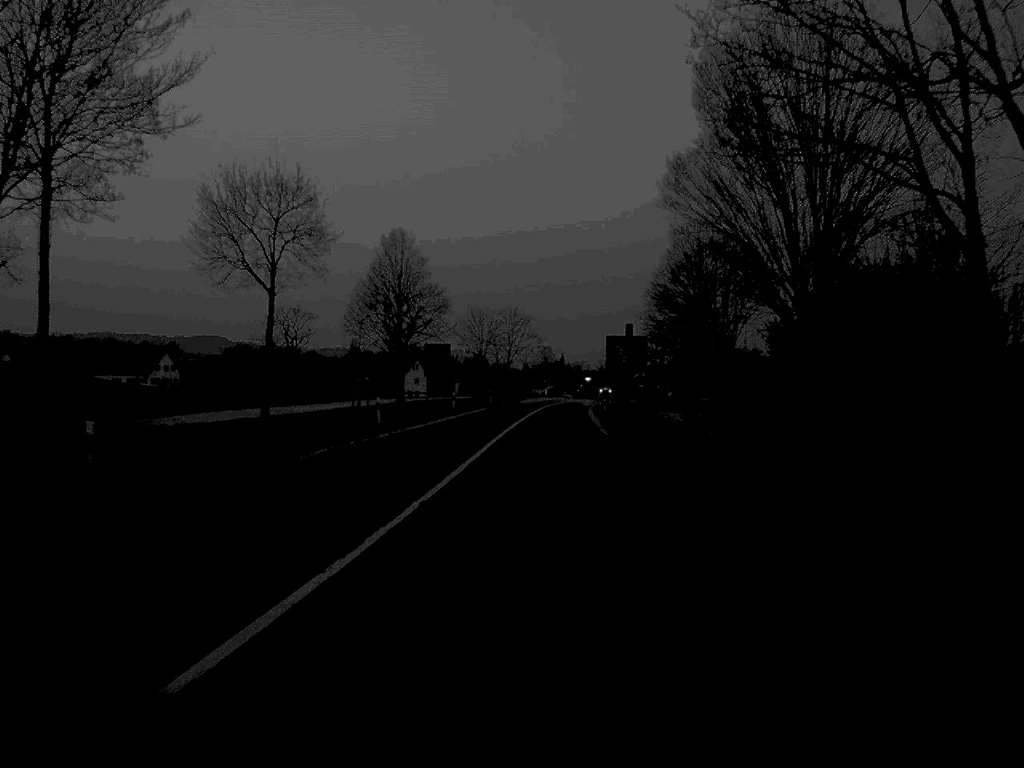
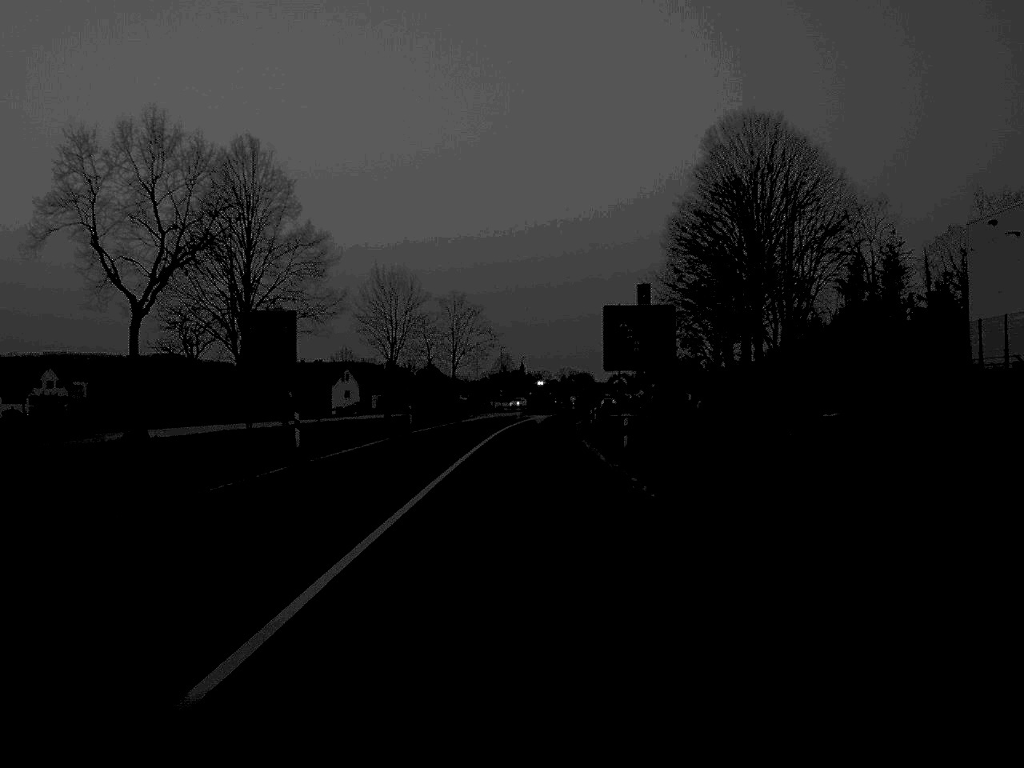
(+0.9, +42.2) m; +2°
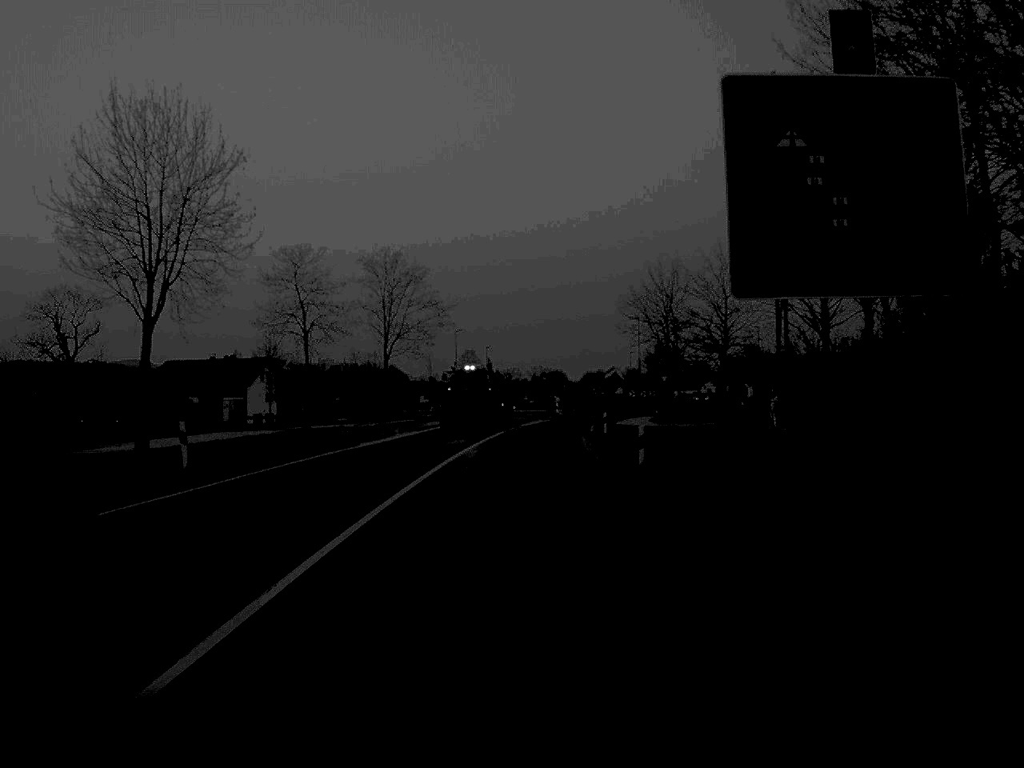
(+0.4, +40.1) m; +1°
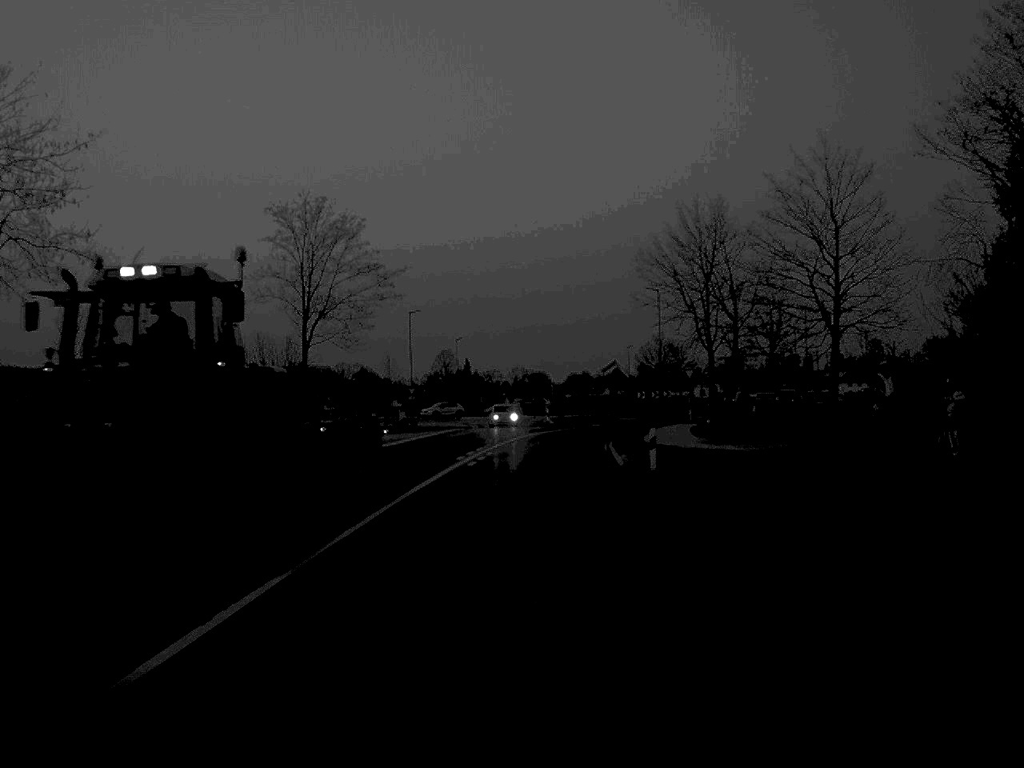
(+0.2, +27.5) m; +1°
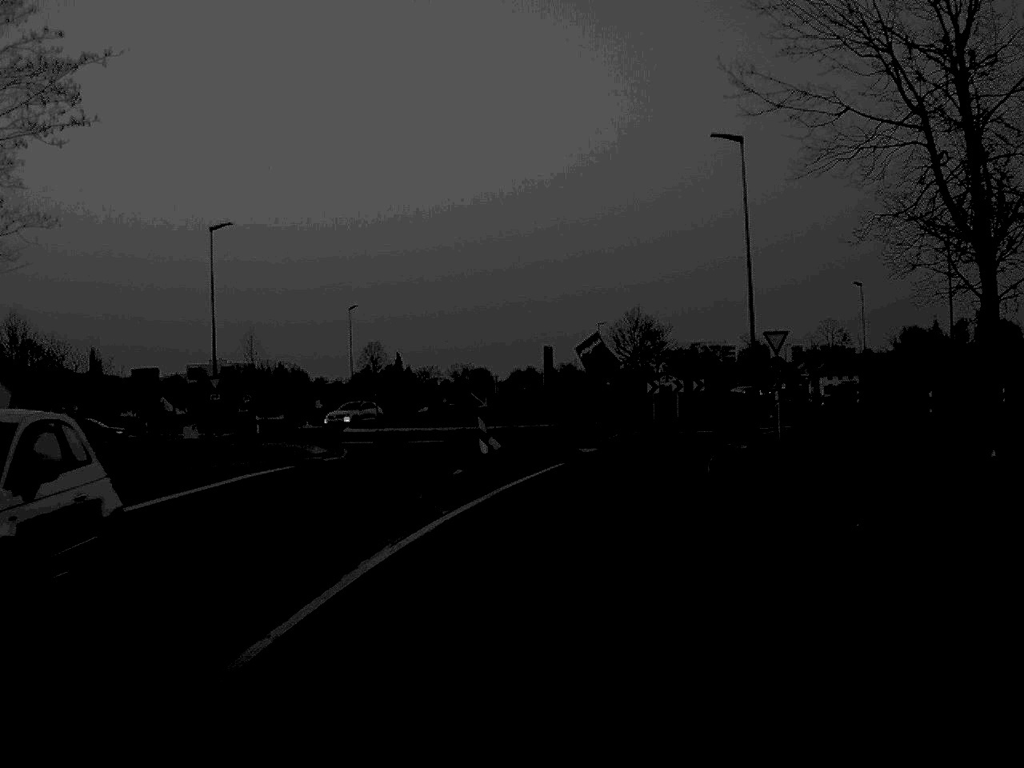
(+0.8, +41.4) m; +3°
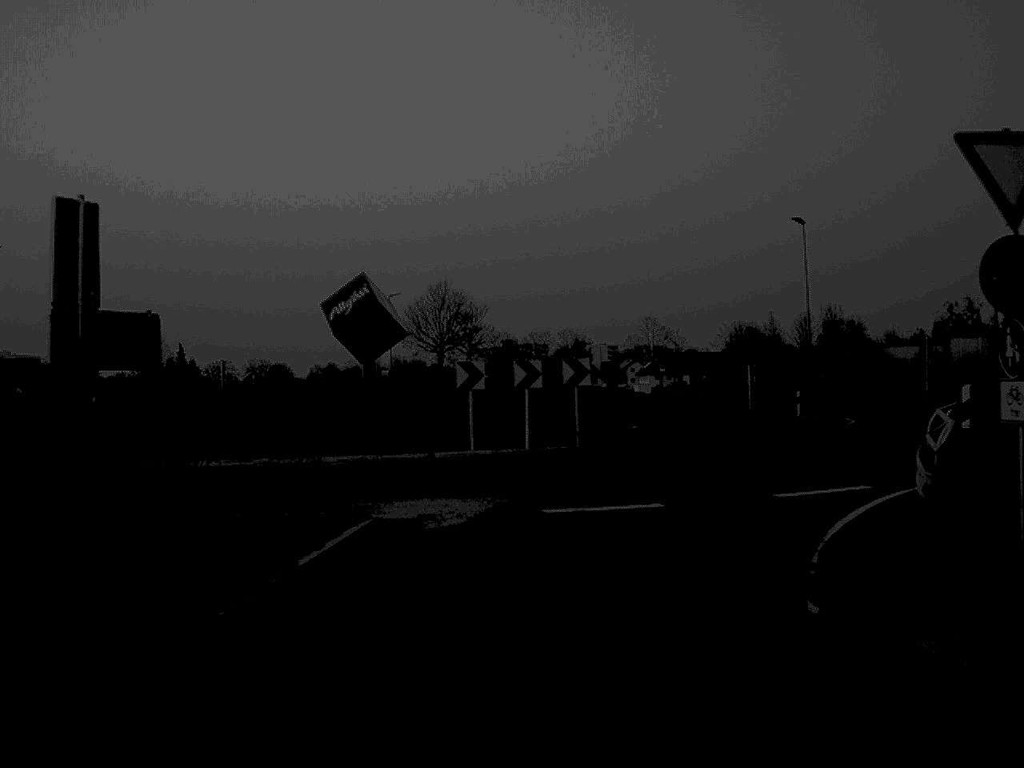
(+2.7, +30.5) m; +9°
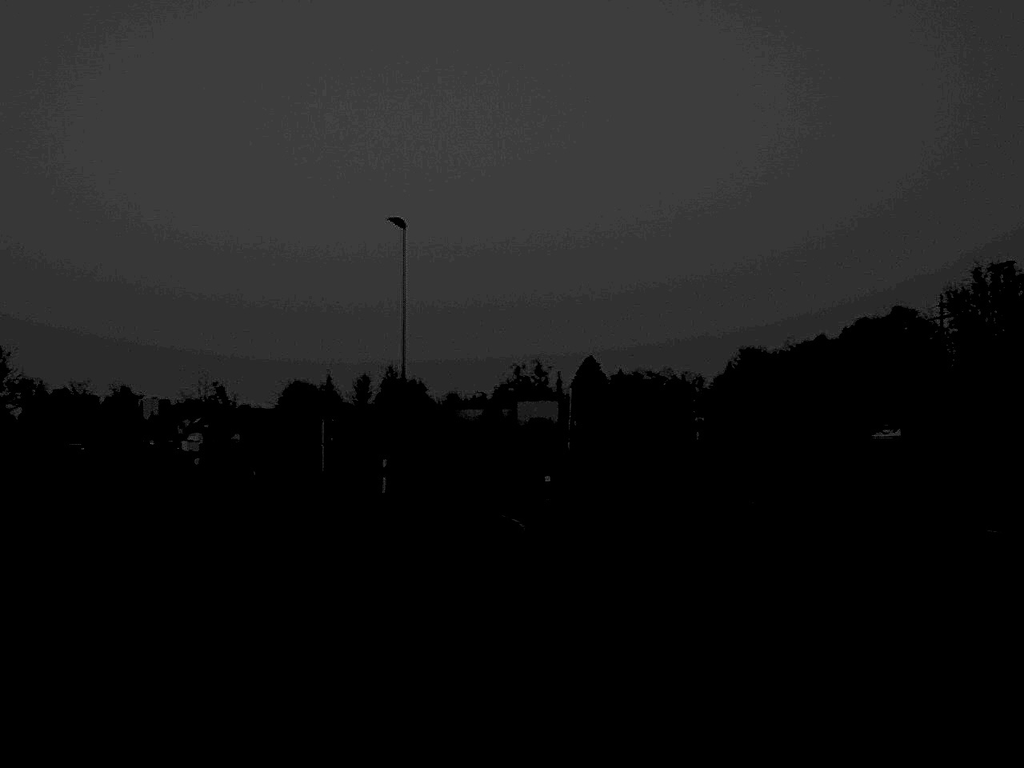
(+1.6, +14.2) m; +21°
